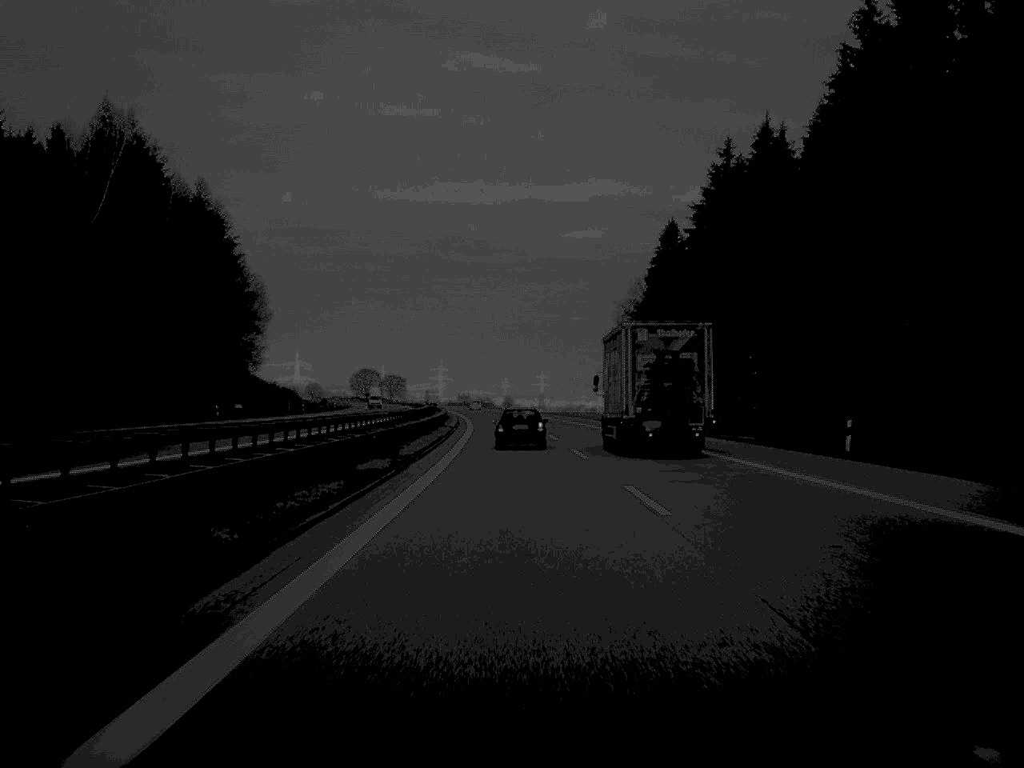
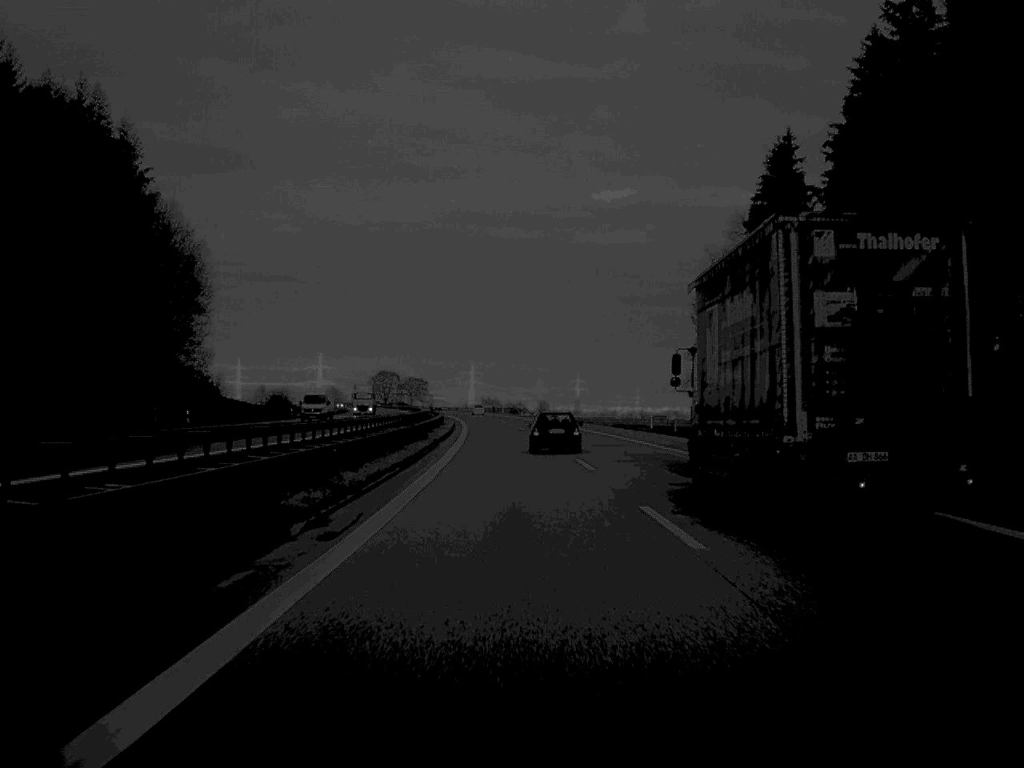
(-0.8, +57.8) m; -2°
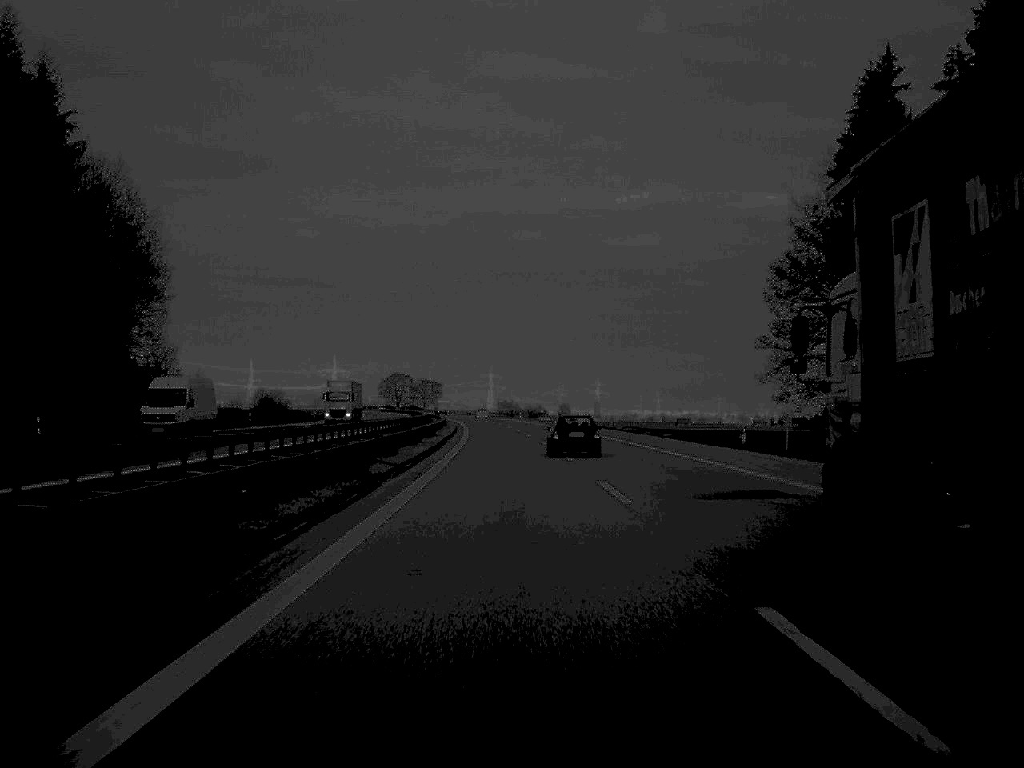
(-0.2, +27.8) m; -1°
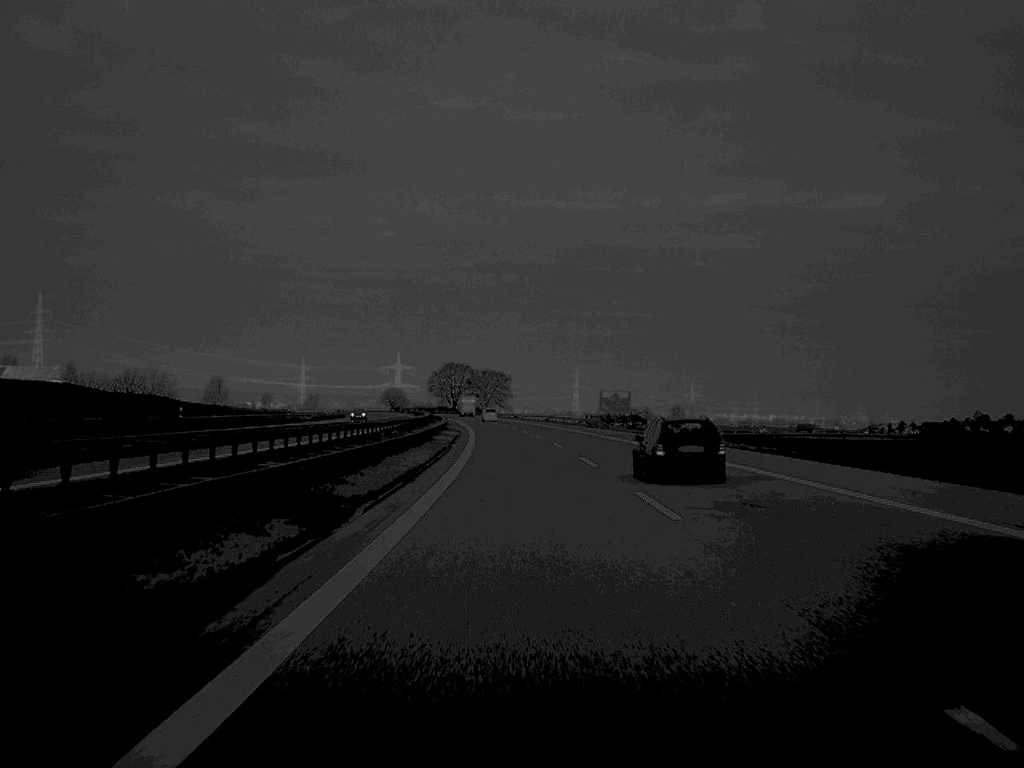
(-4.6, +129.0) m; -4°
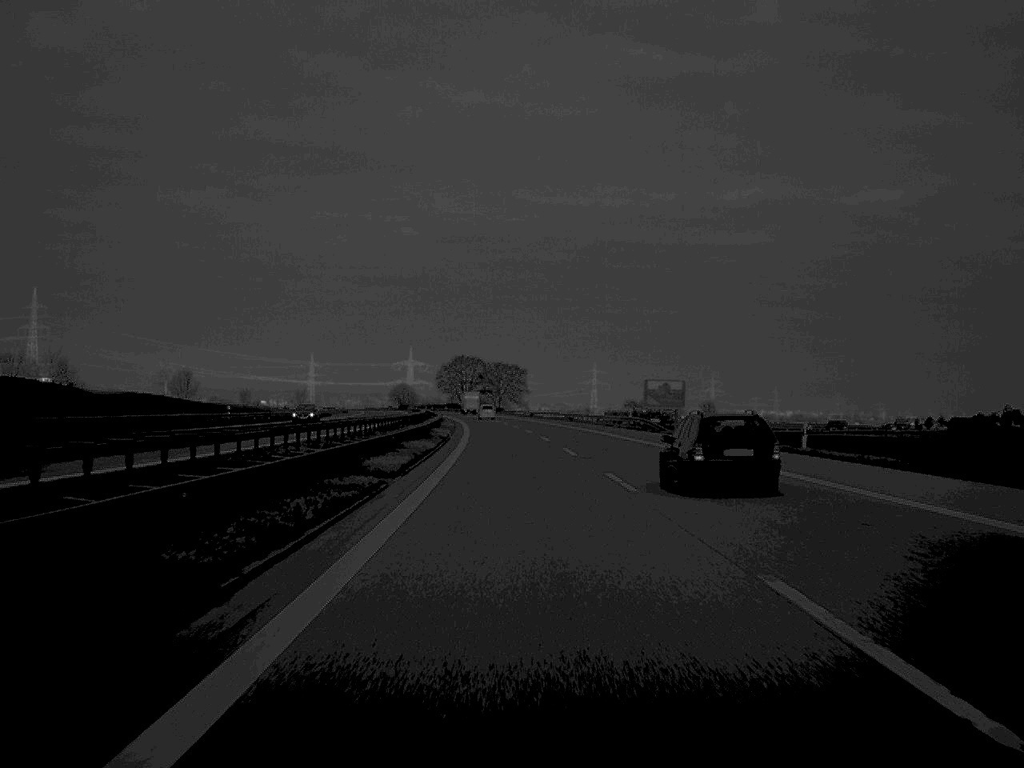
(-0.2, +30.9) m; -1°
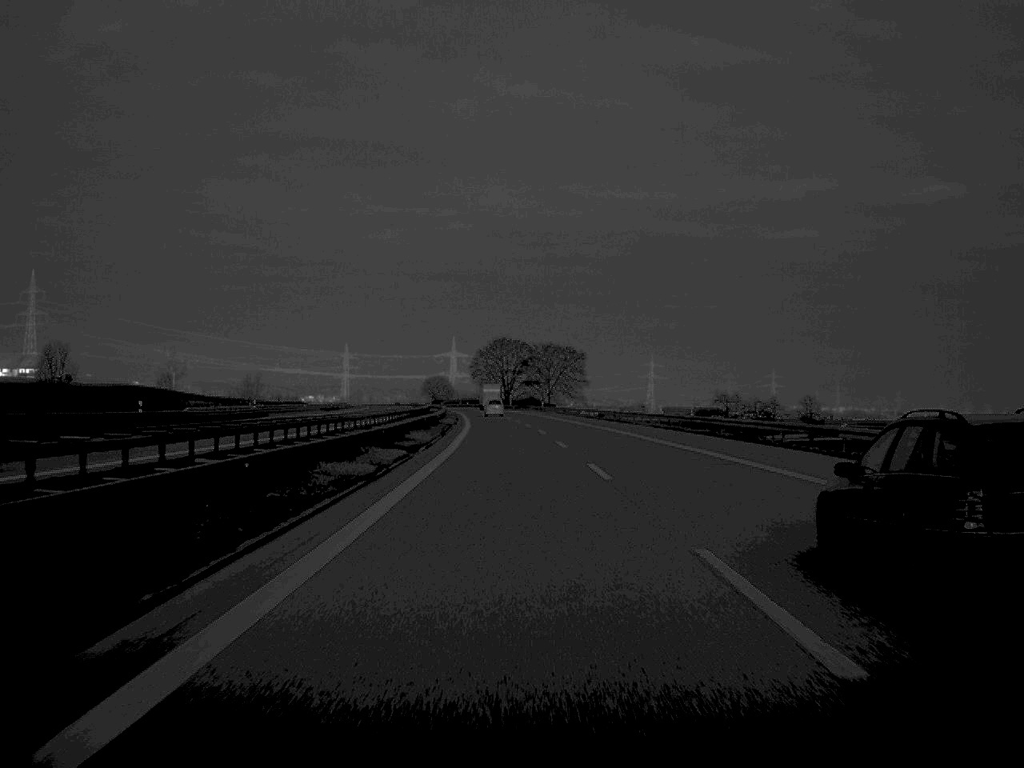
(-1.3, +69.4) m; -2°
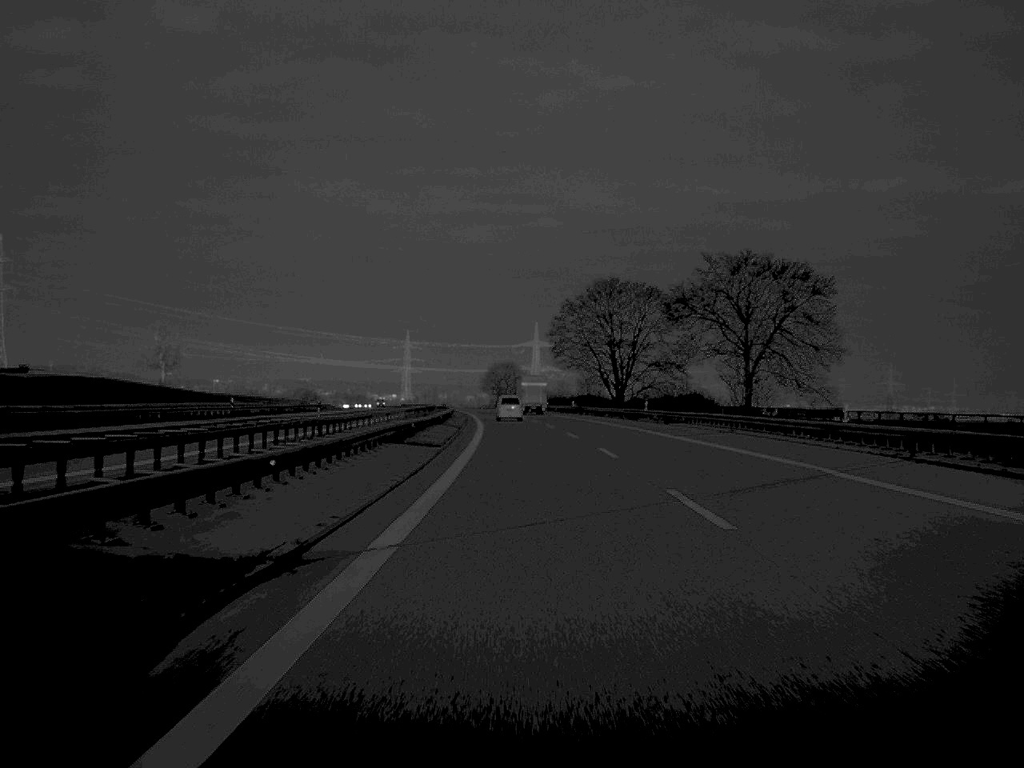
(-5.0, +133.0) m; -4°
